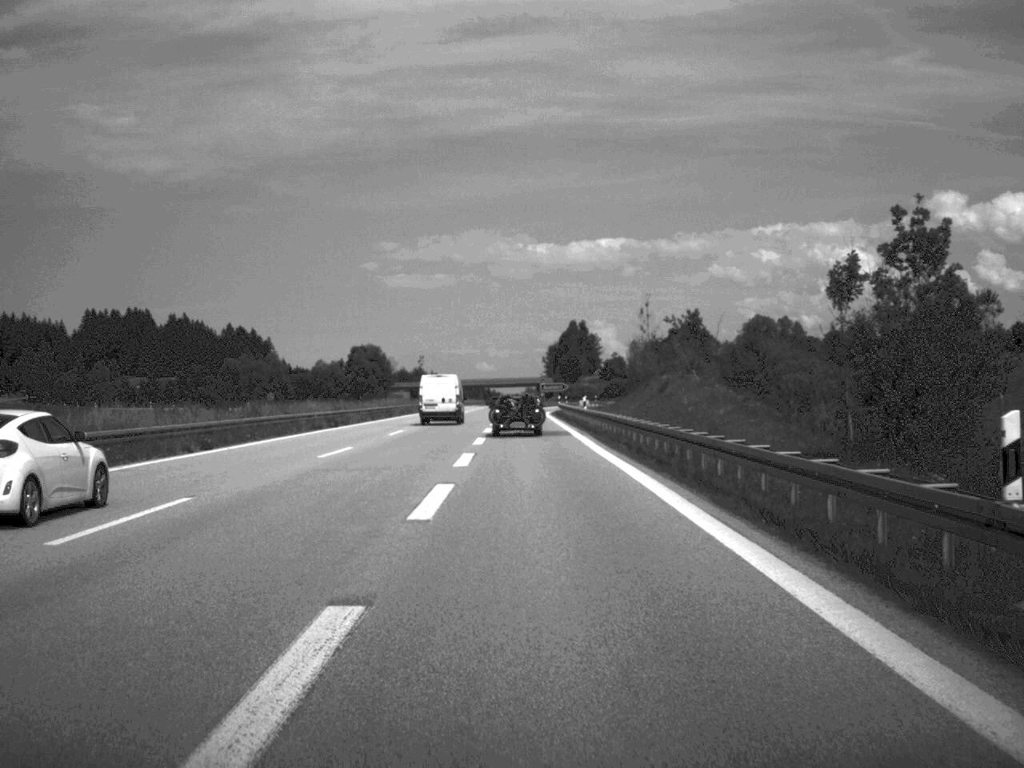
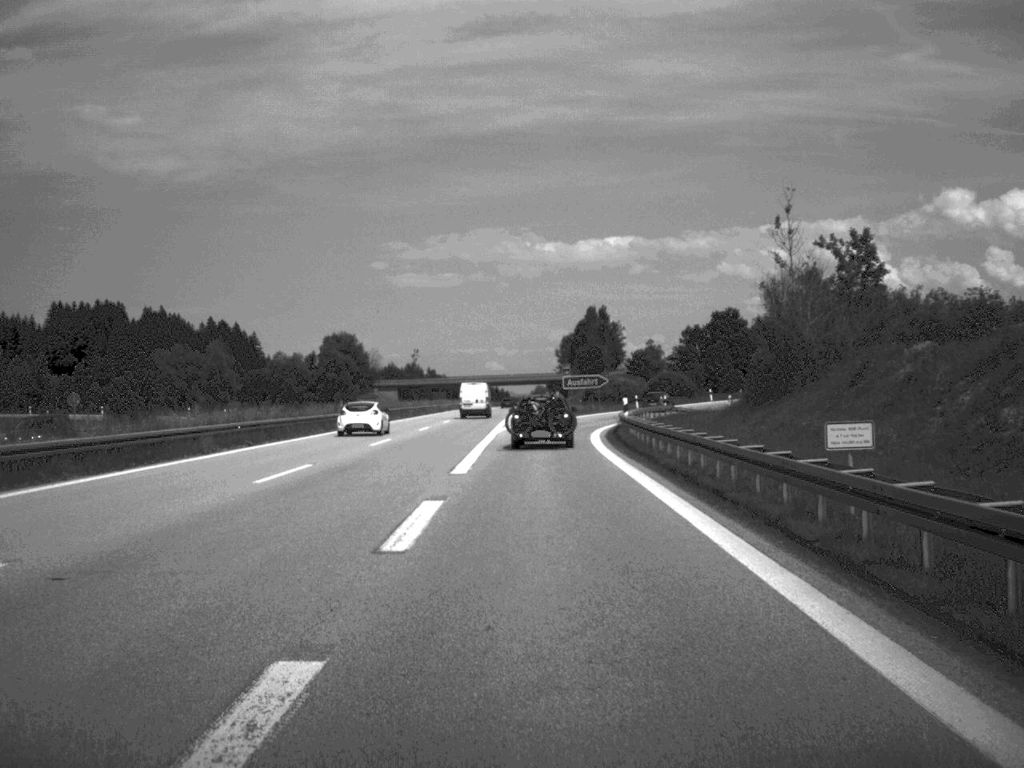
(-0.3, +60.6) m; 0°
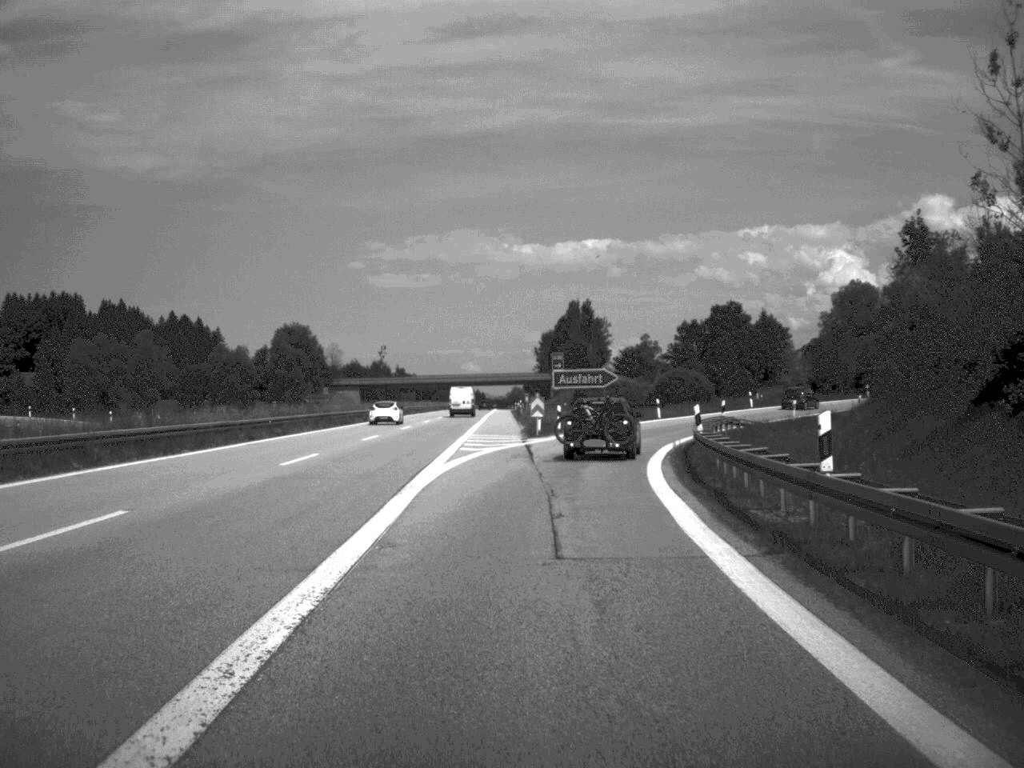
(+0.2, +29.5) m; +1°
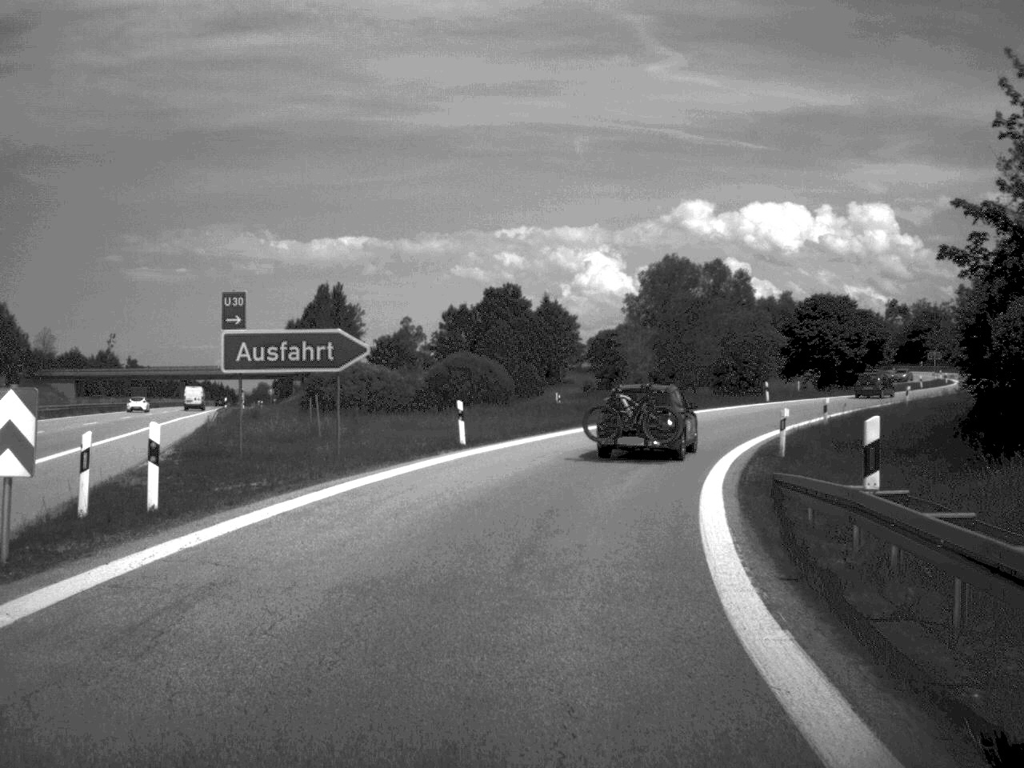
(+2.7, +37.8) m; +11°
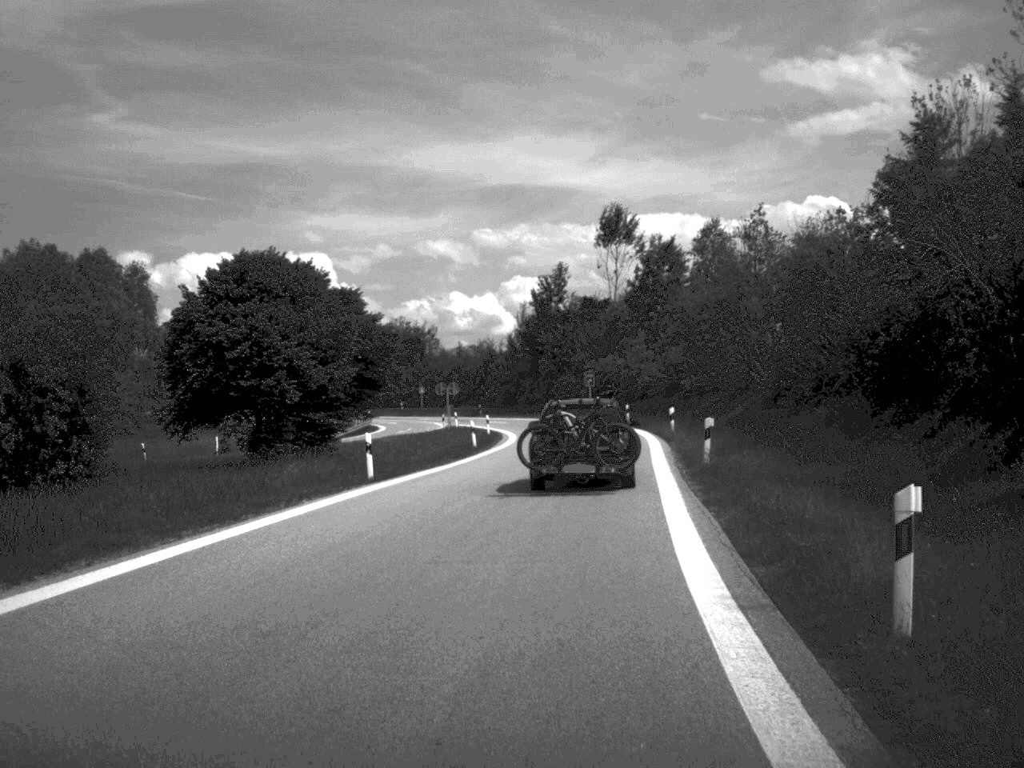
(+12.2, +53.1) m; +25°
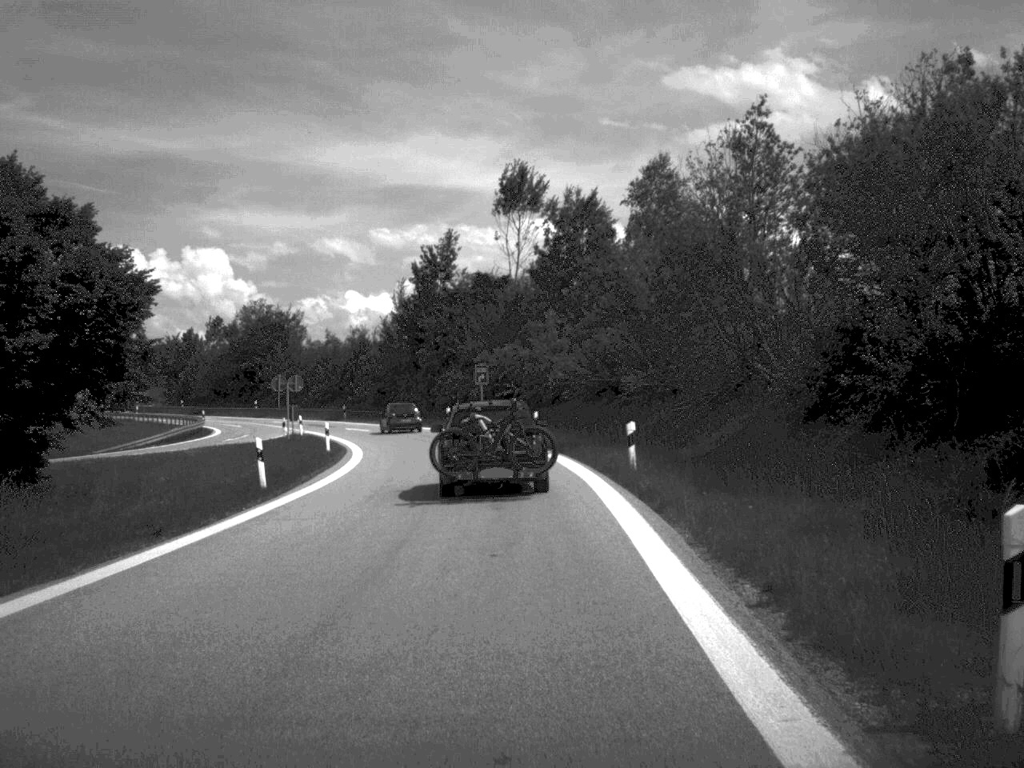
(+1.1, +22.0) m; +5°
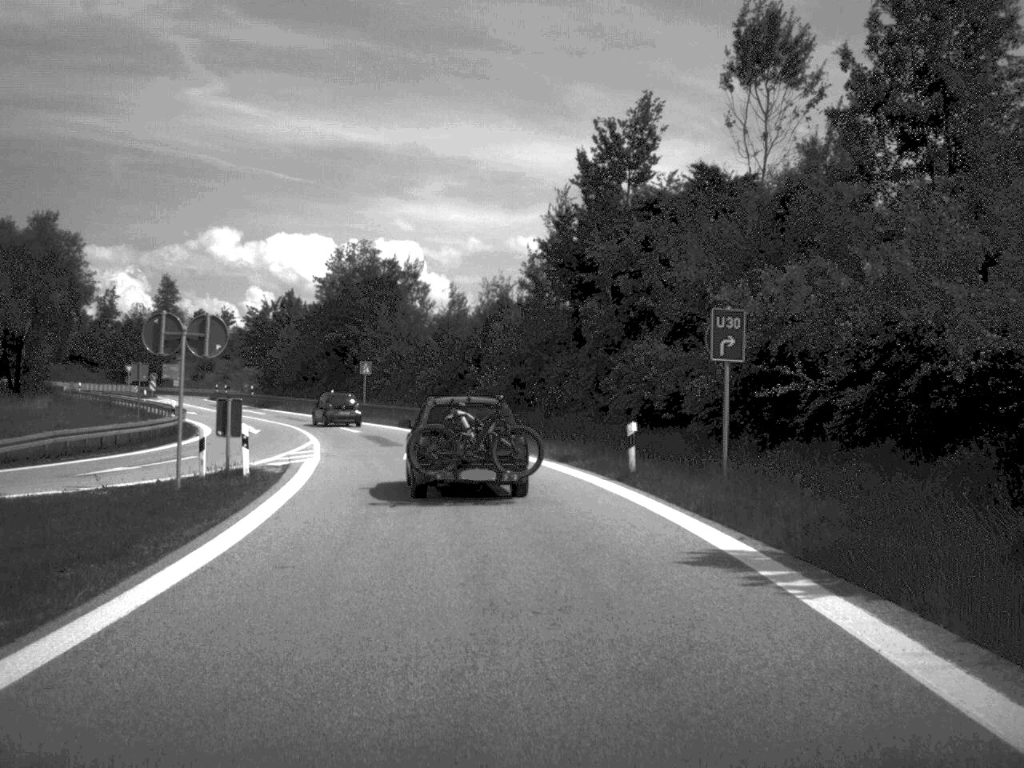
(-2.2, +39.4) m; -9°
